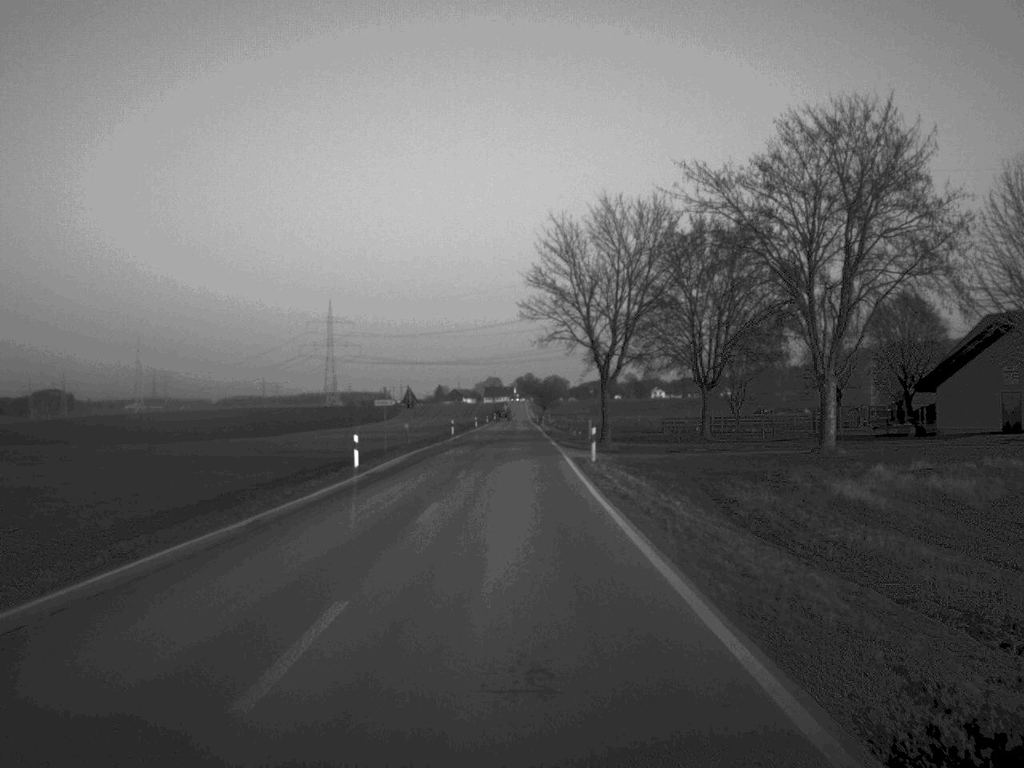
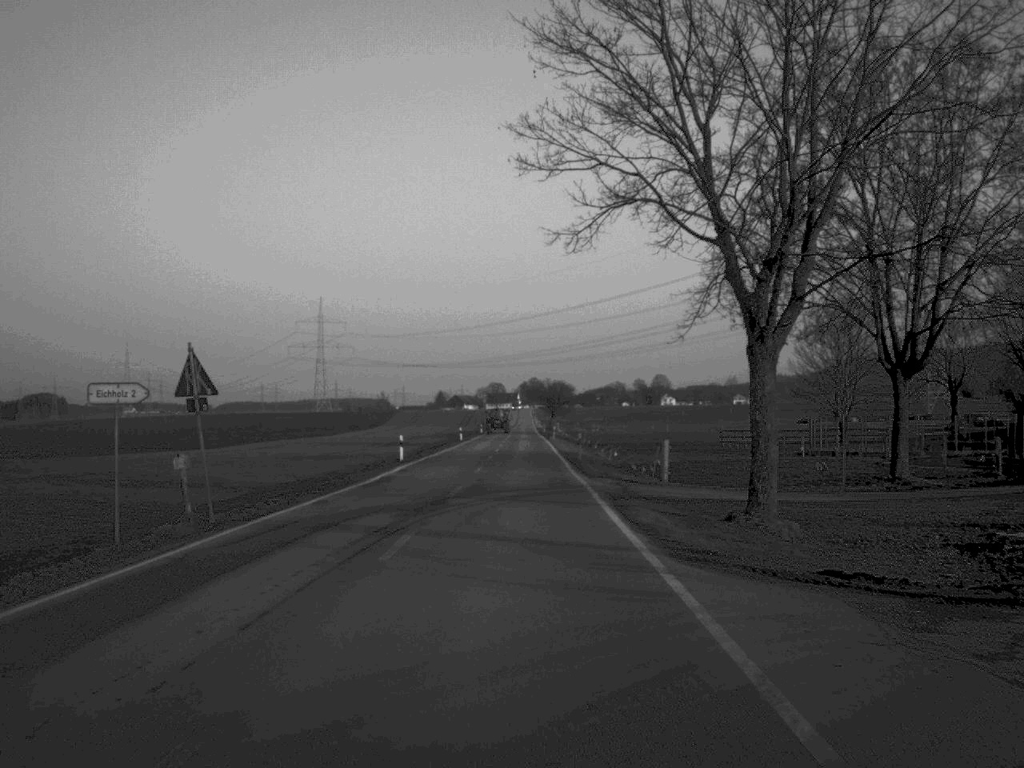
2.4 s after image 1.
(0.0, +39.4) m; 0°
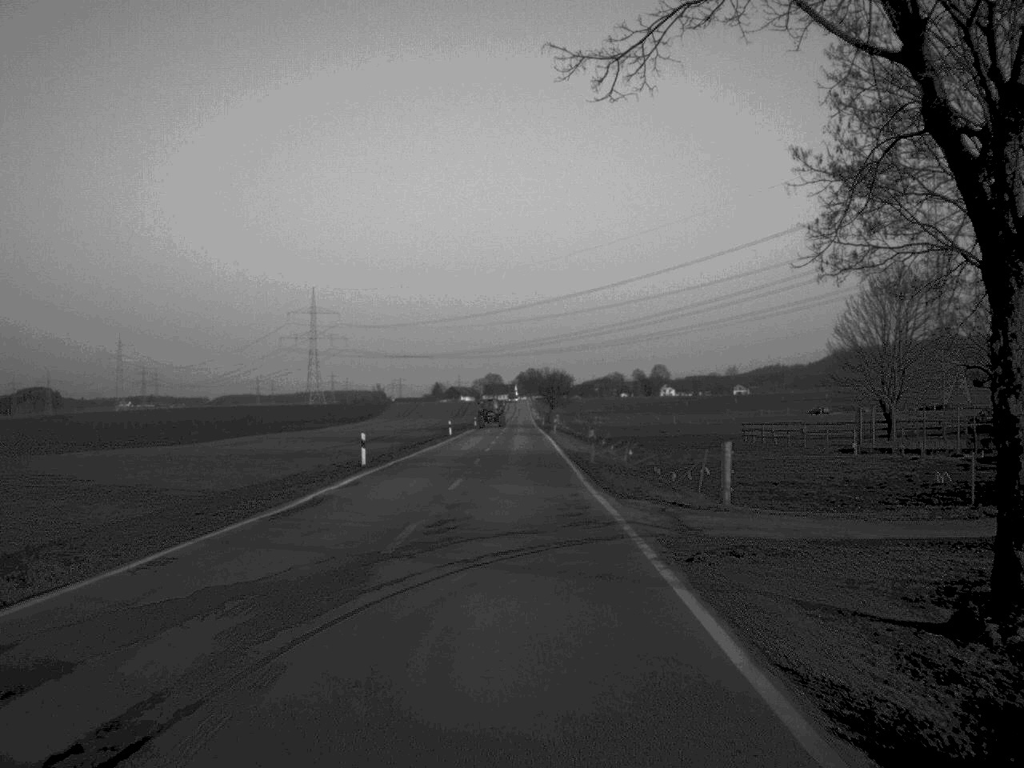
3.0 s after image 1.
(0.0, +11.3) m; 0°
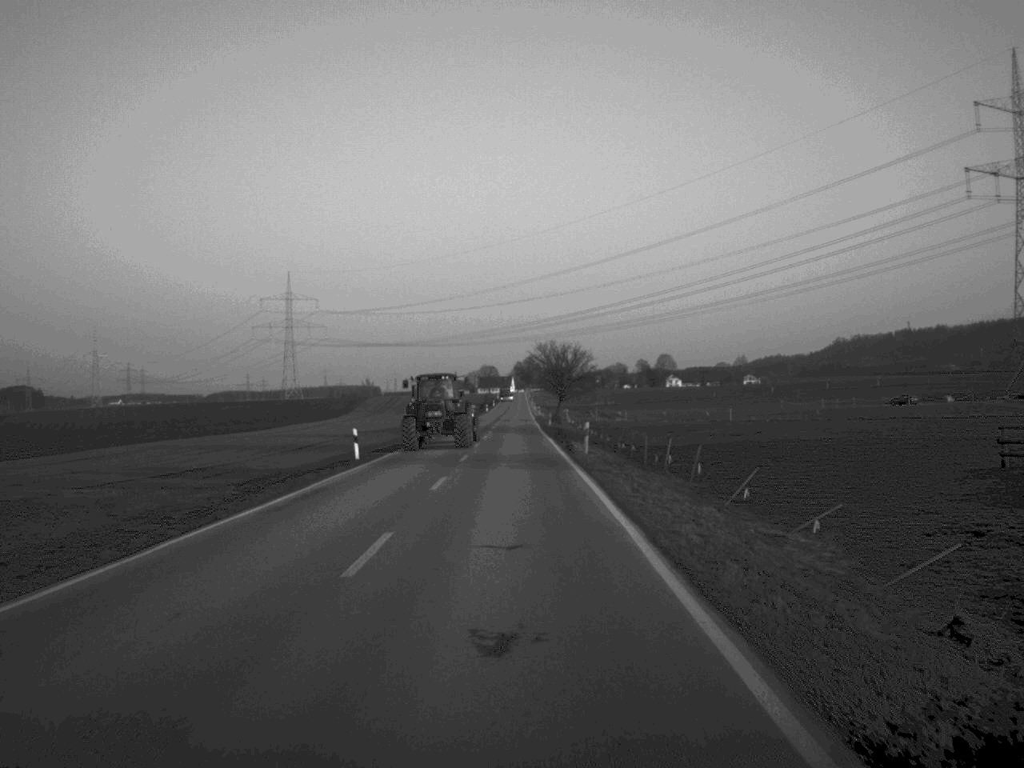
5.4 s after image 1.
(0.0, +49.0) m; 0°
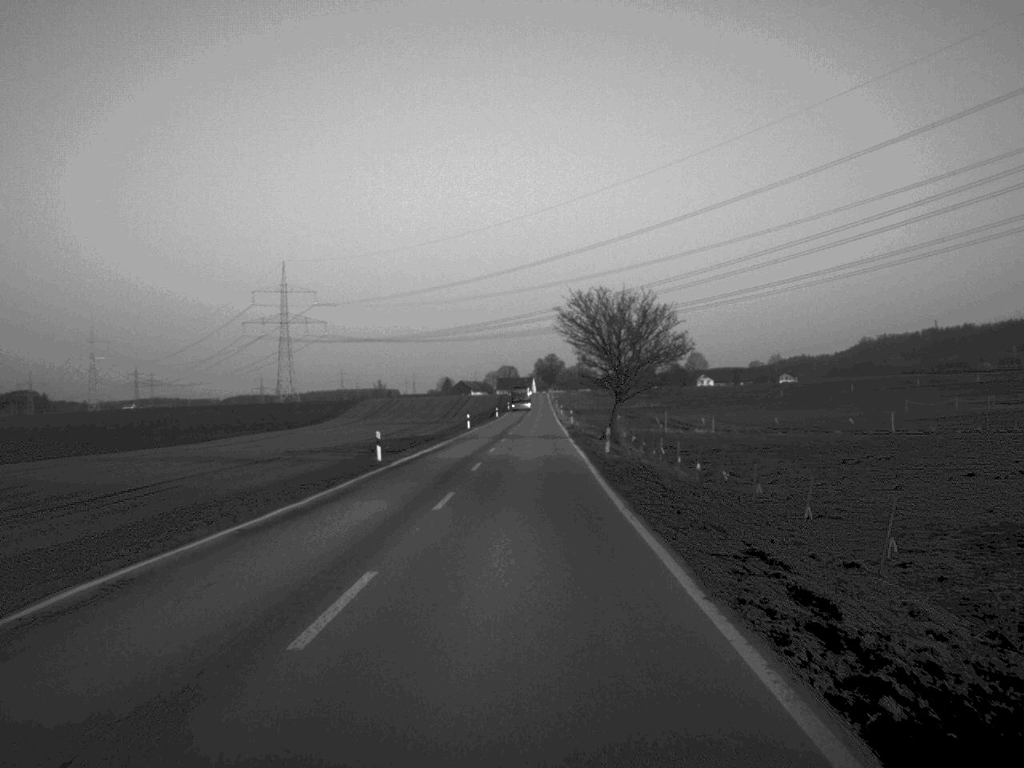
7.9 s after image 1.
(-0.2, +49.7) m; -1°
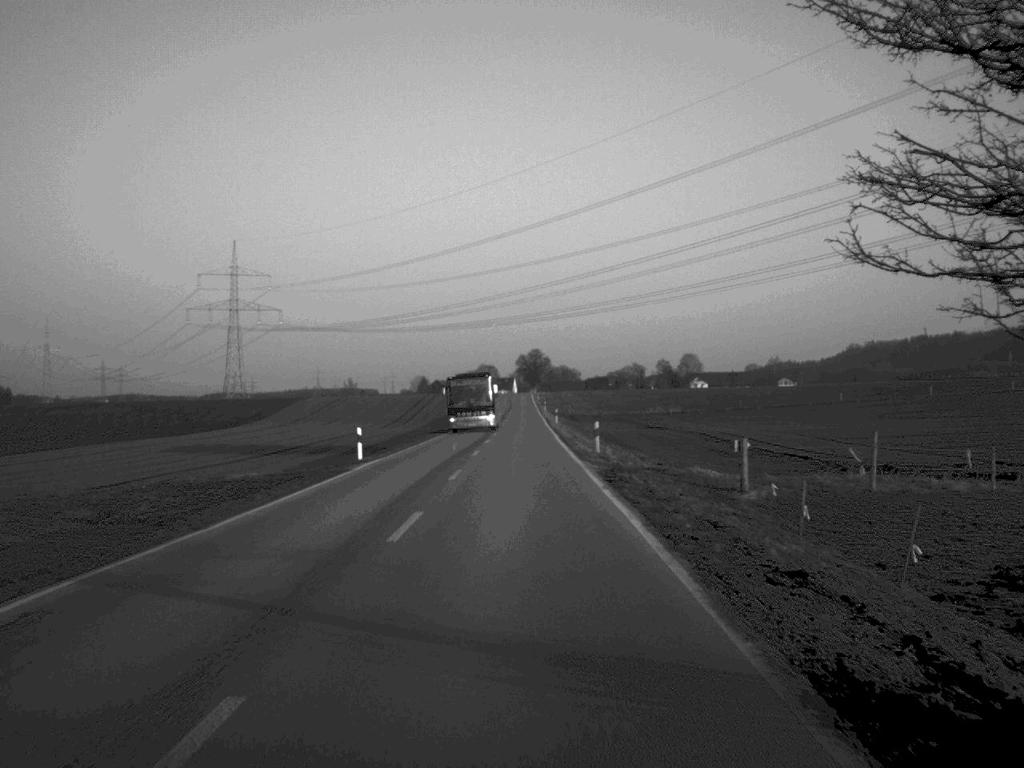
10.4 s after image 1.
(+0.5, +51.5) m; +1°
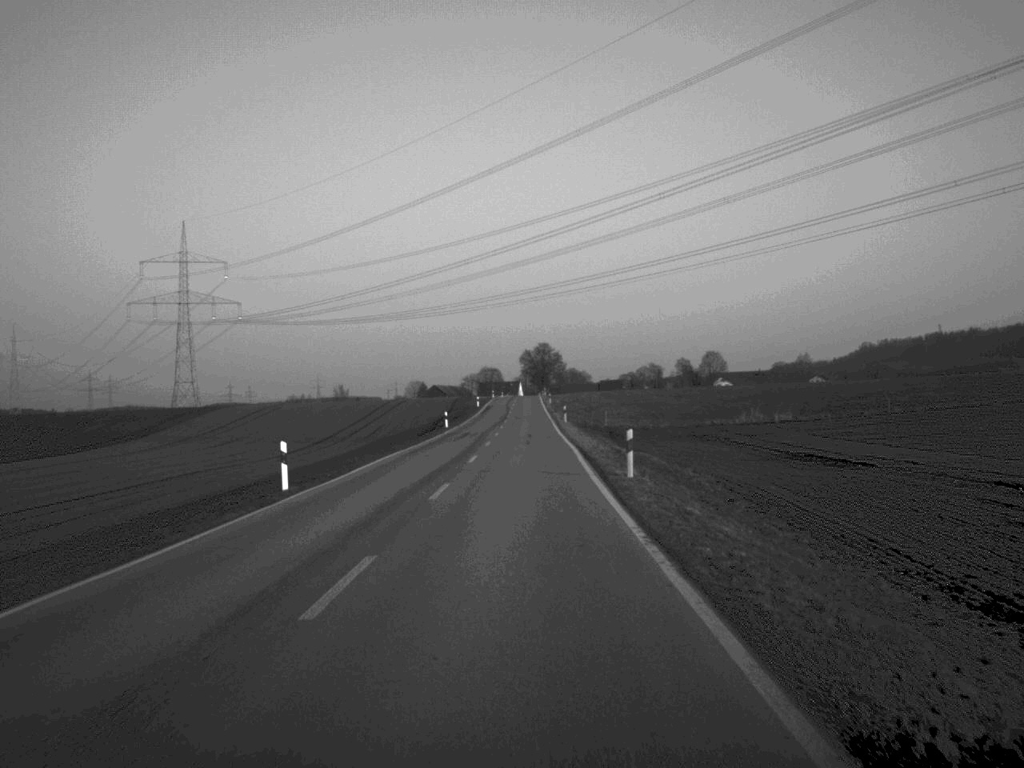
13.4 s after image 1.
(+0.1, +63.3) m; 0°
